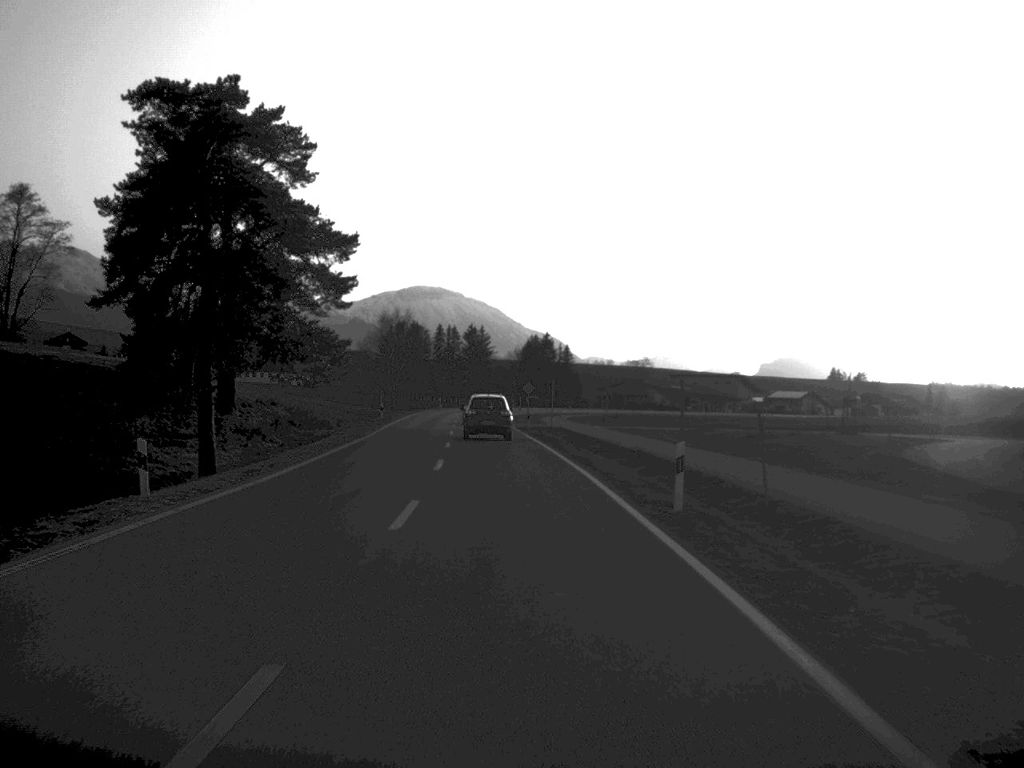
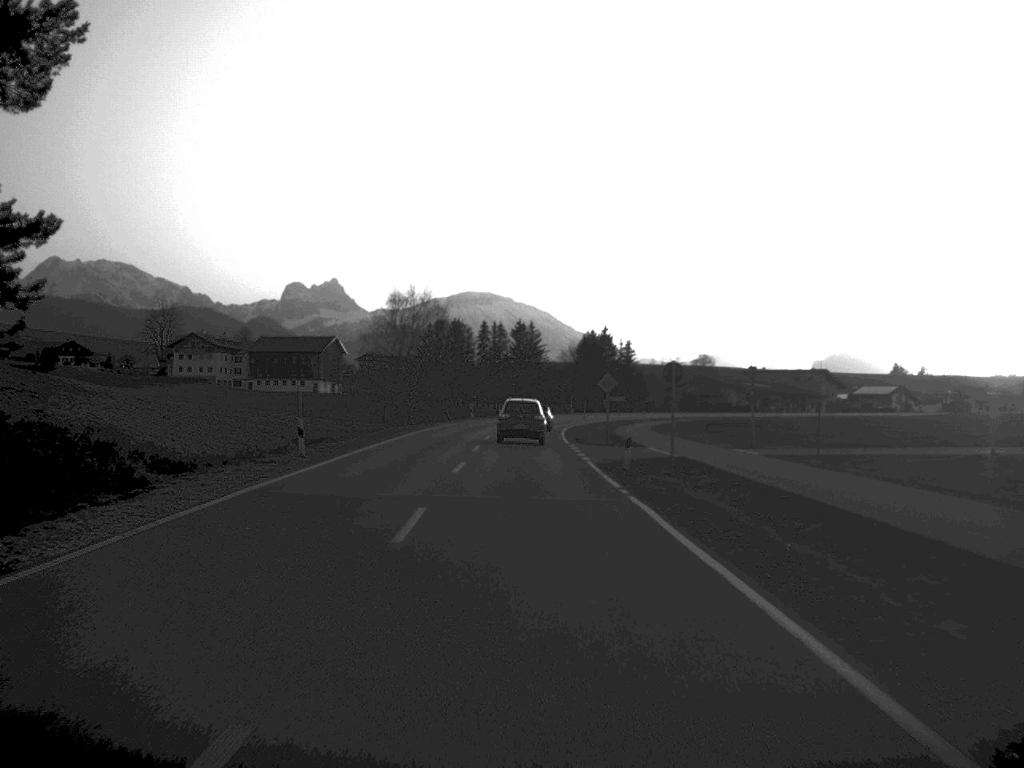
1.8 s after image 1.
(-0.9, +37.8) m; -2°
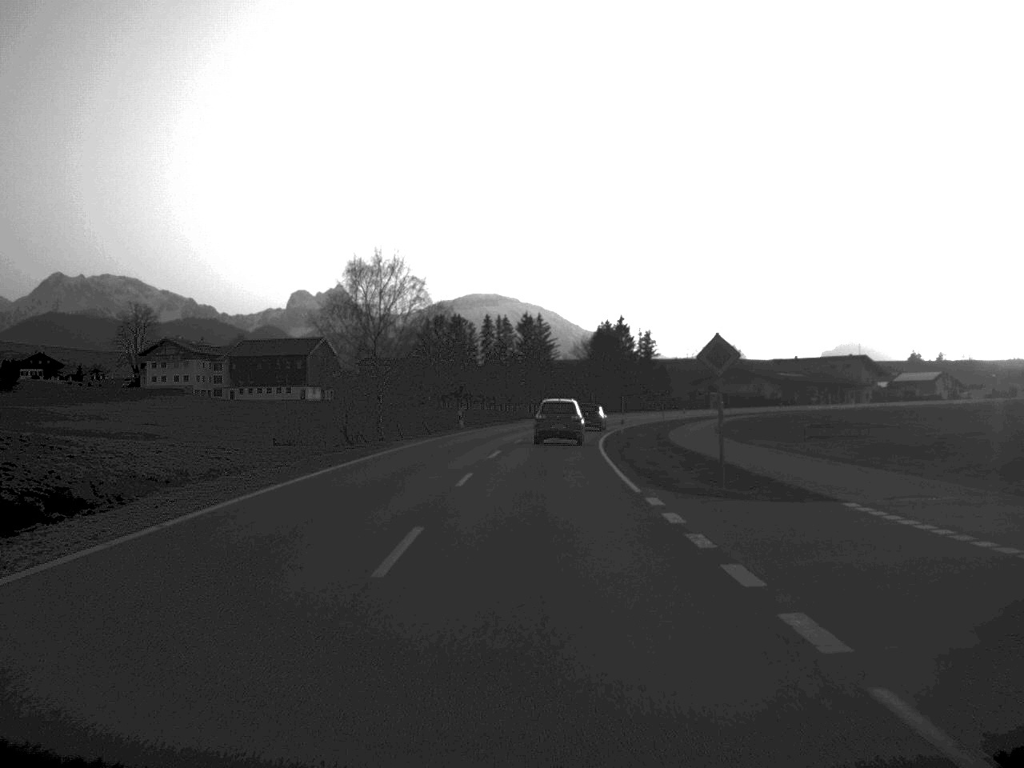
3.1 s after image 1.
(-0.1, +27.7) m; 0°
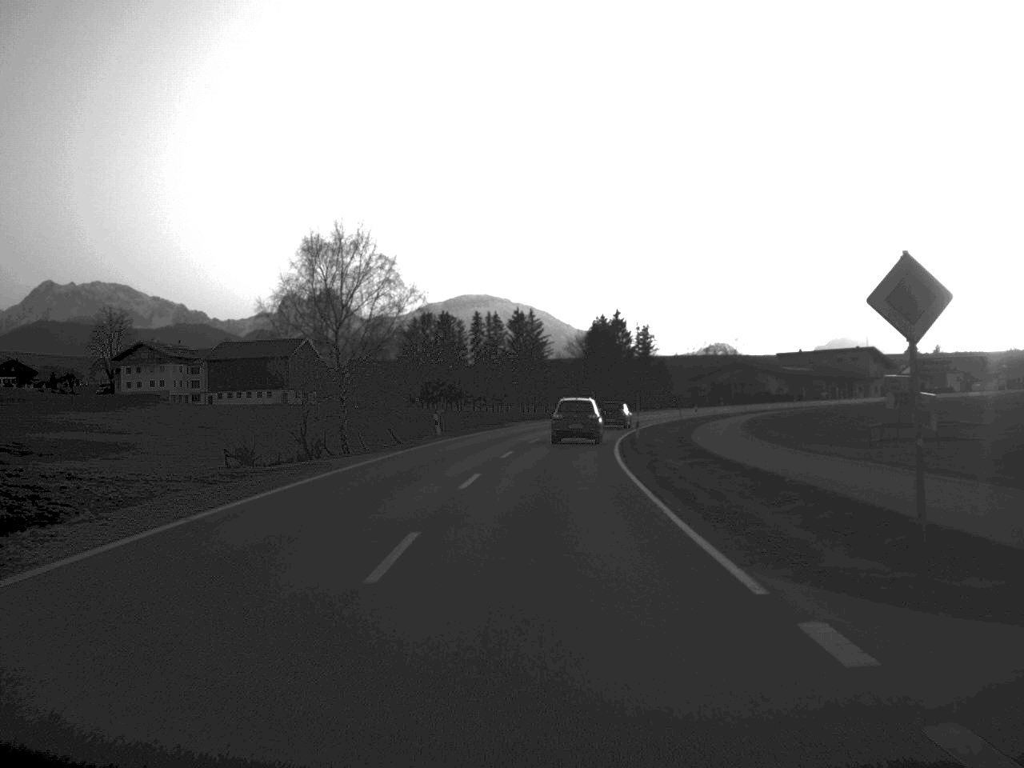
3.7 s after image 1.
(0.0, +12.4) m; 0°
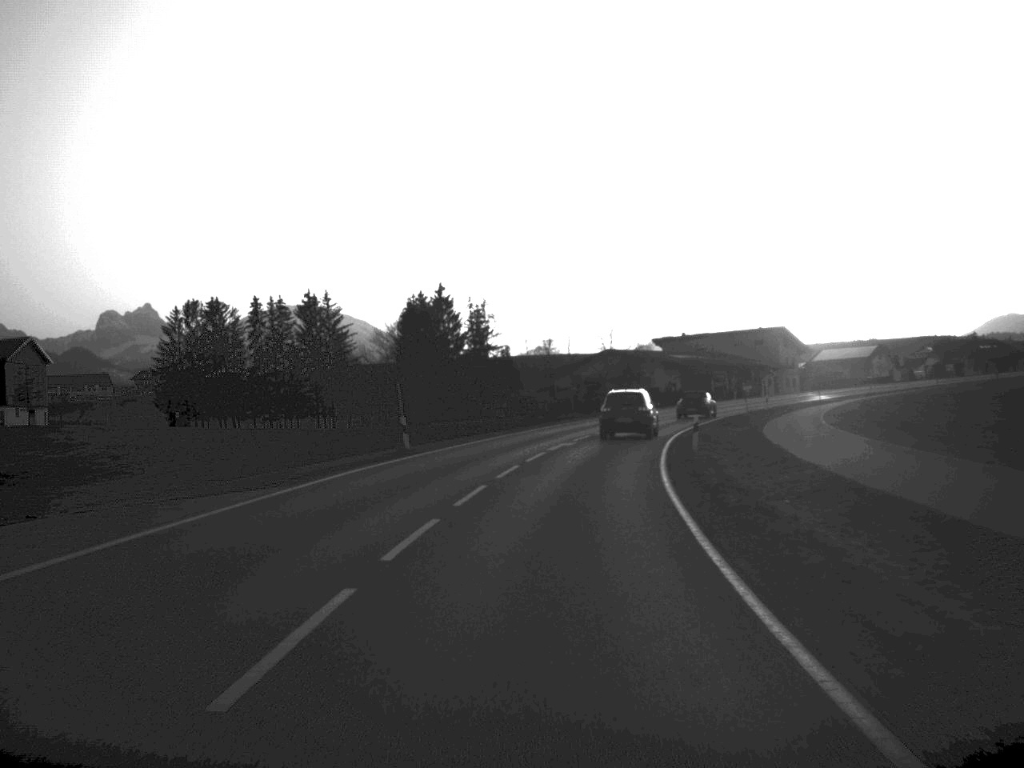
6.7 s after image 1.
(+3.7, +64.9) m; +8°
